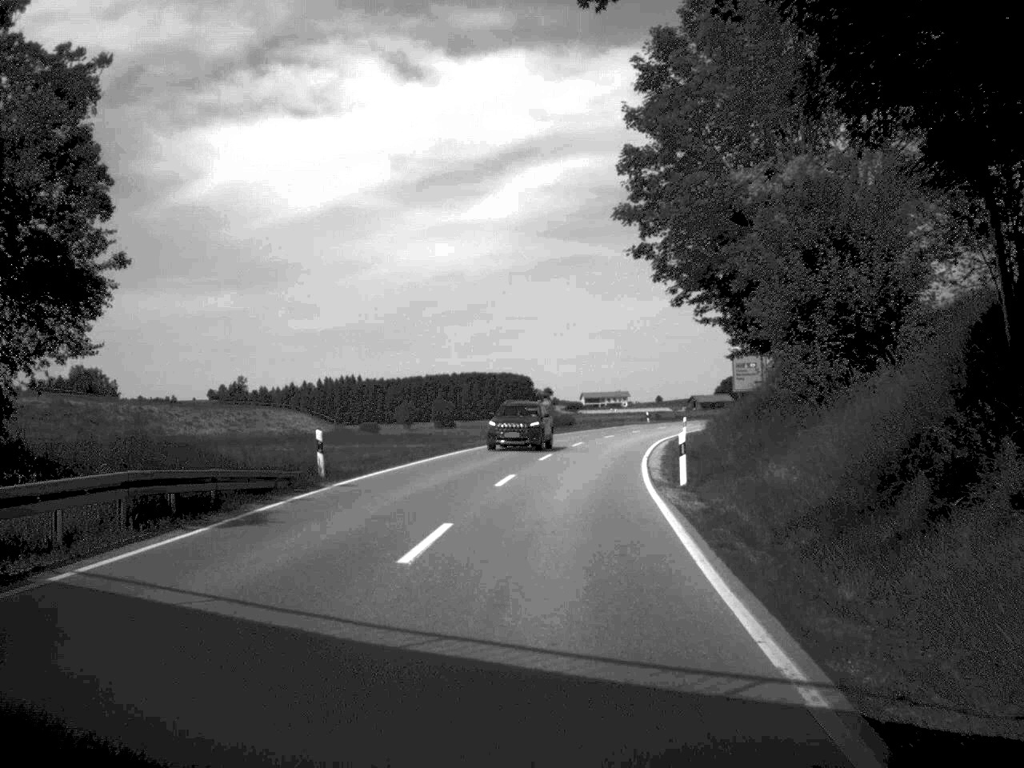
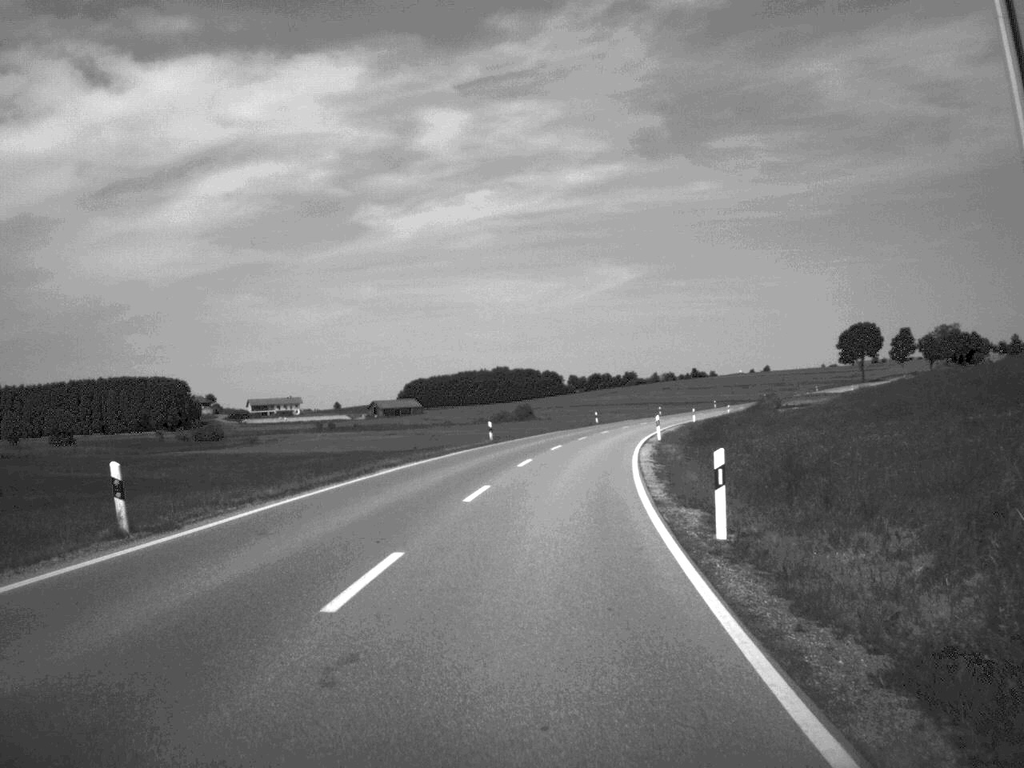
(+10.4, +83.9) m; +14°
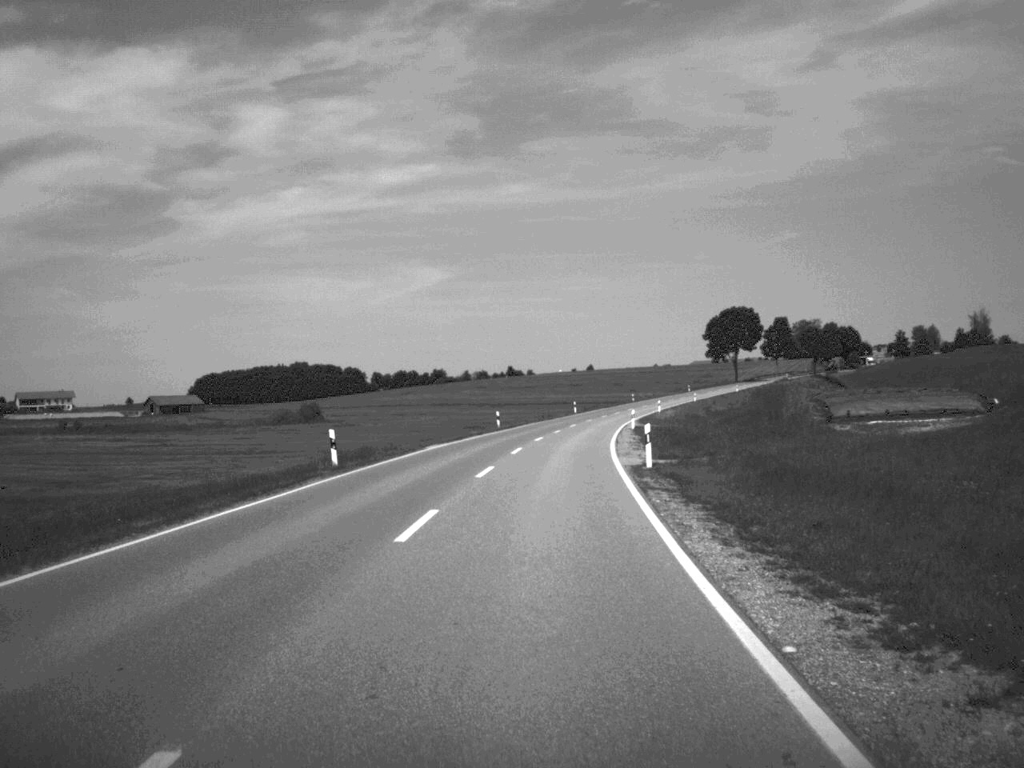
(+5.2, +65.7) m; +8°
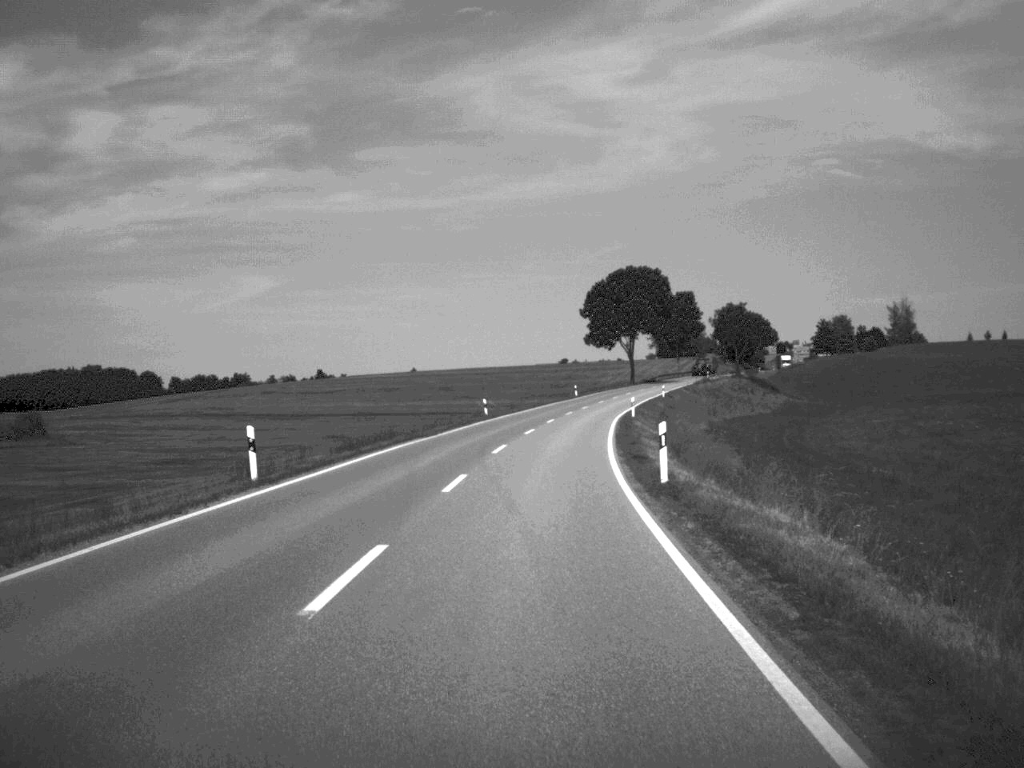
(+5.9, +87.0) m; +8°
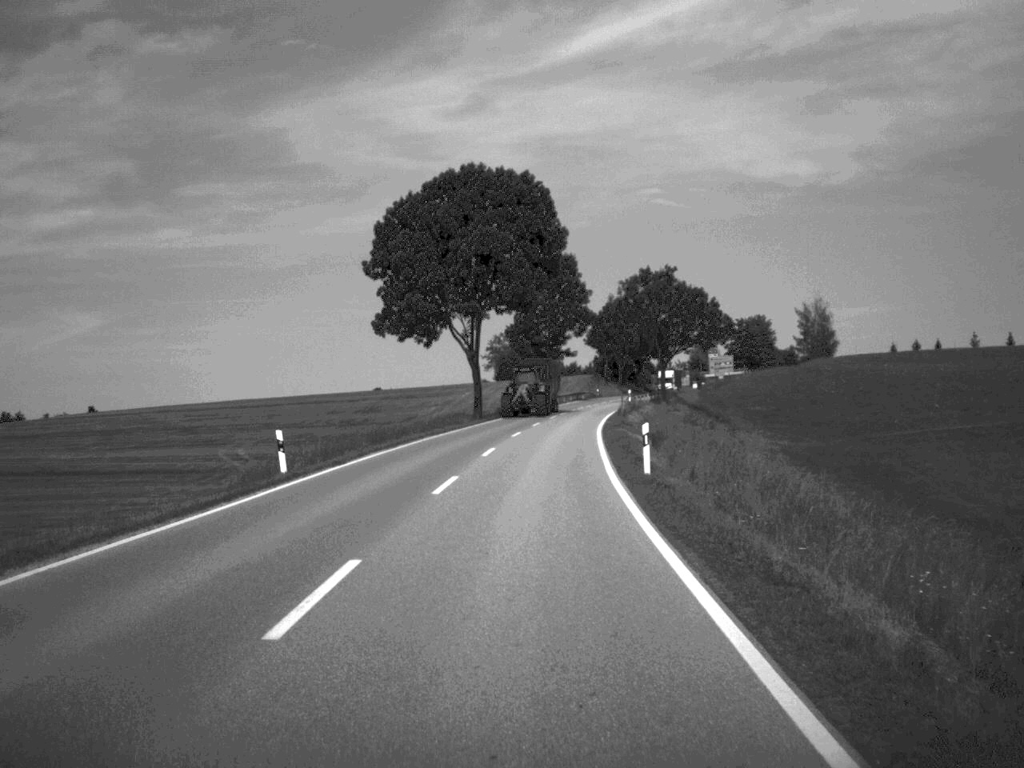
(+5.6, +82.2) m; +8°
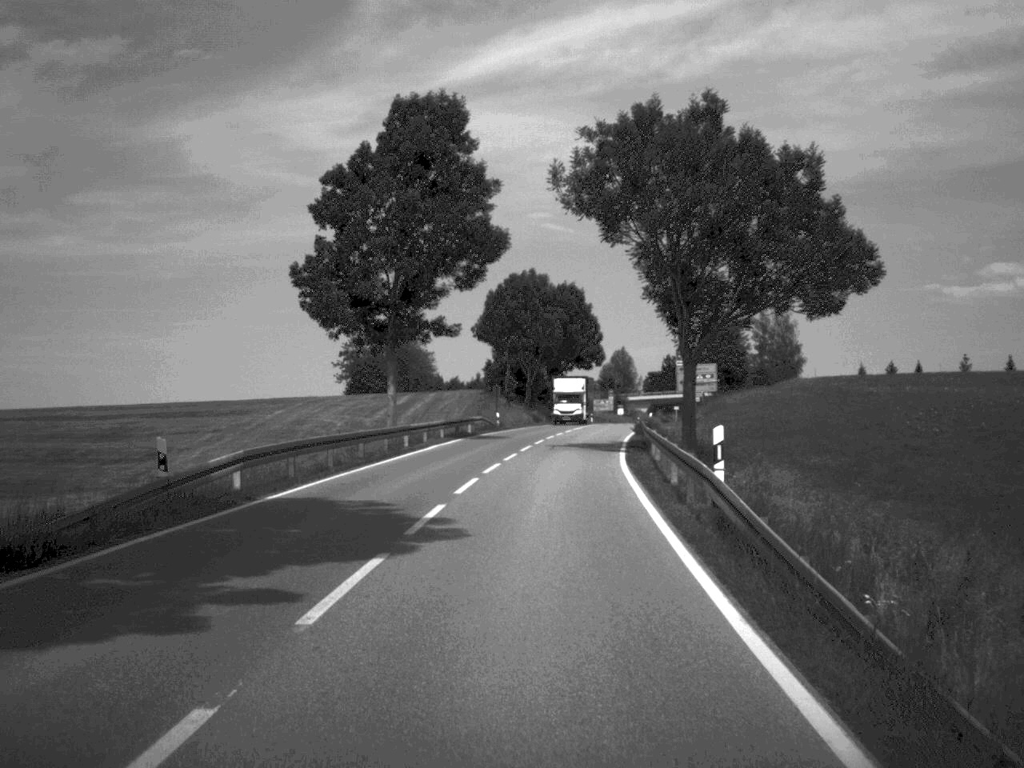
(+2.6, +63.8) m; +5°
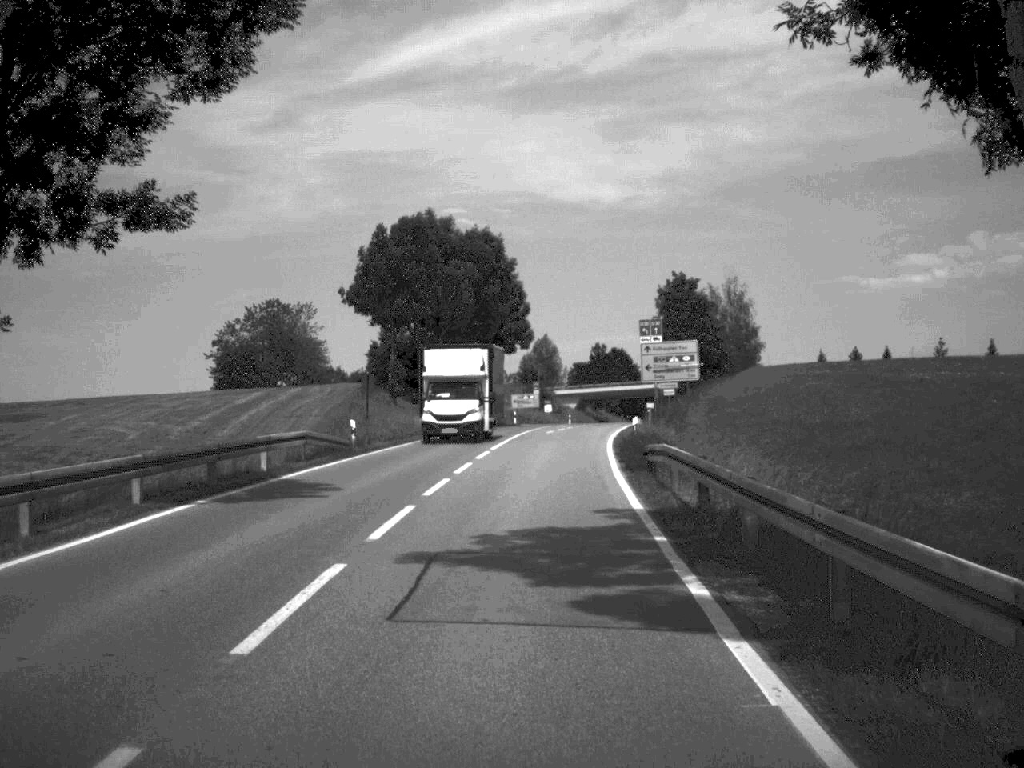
(+1.1, +30.7) m; +4°
